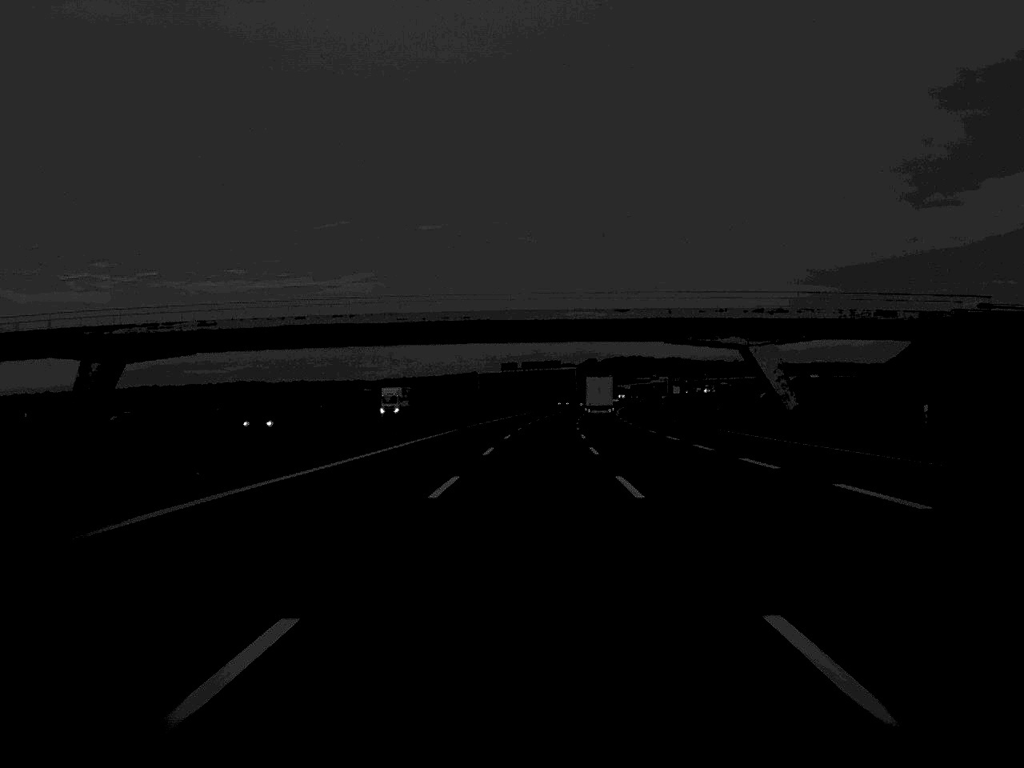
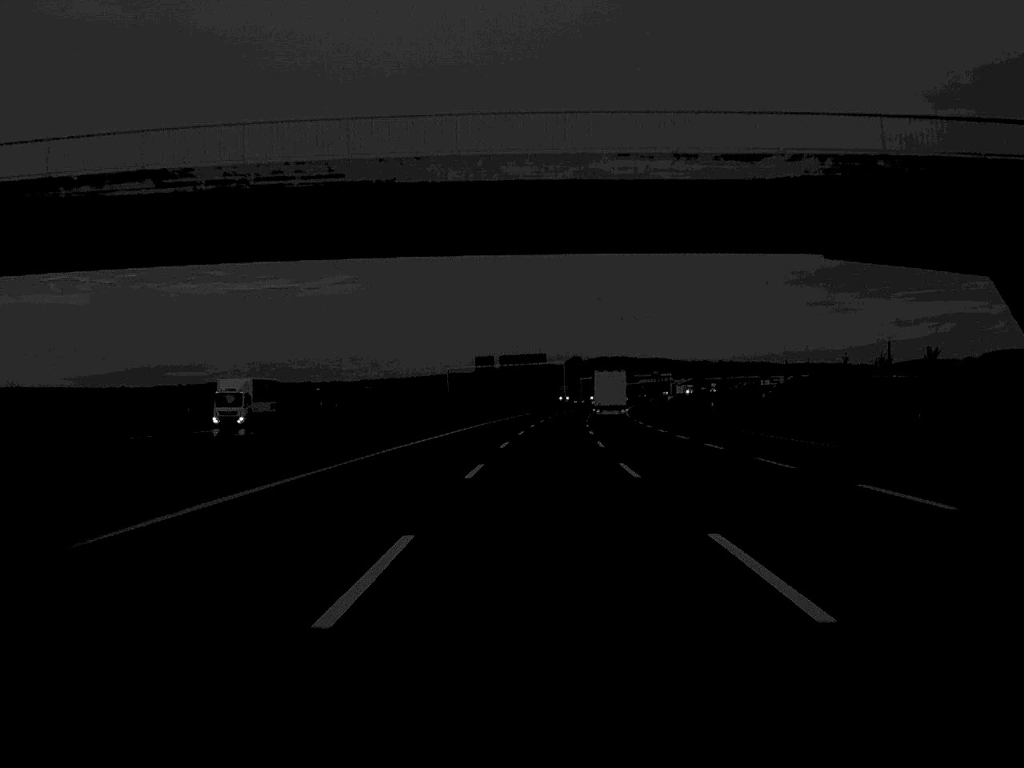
(+0.4, +48.2) m; +1°
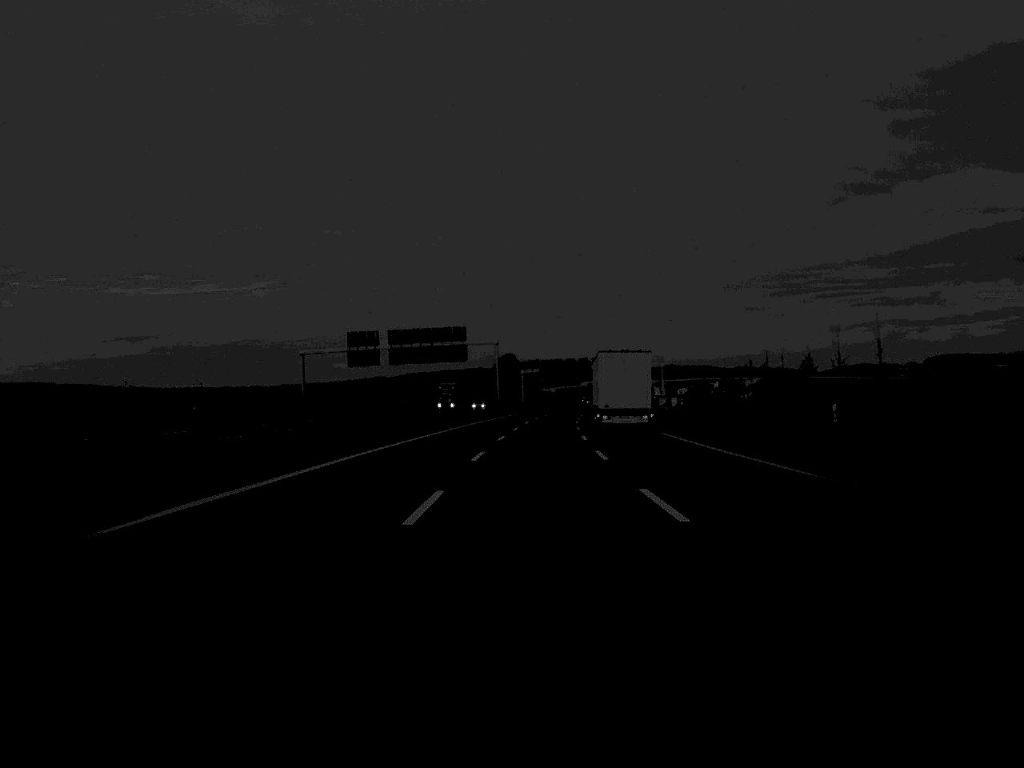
(+2.8, +99.7) m; +3°
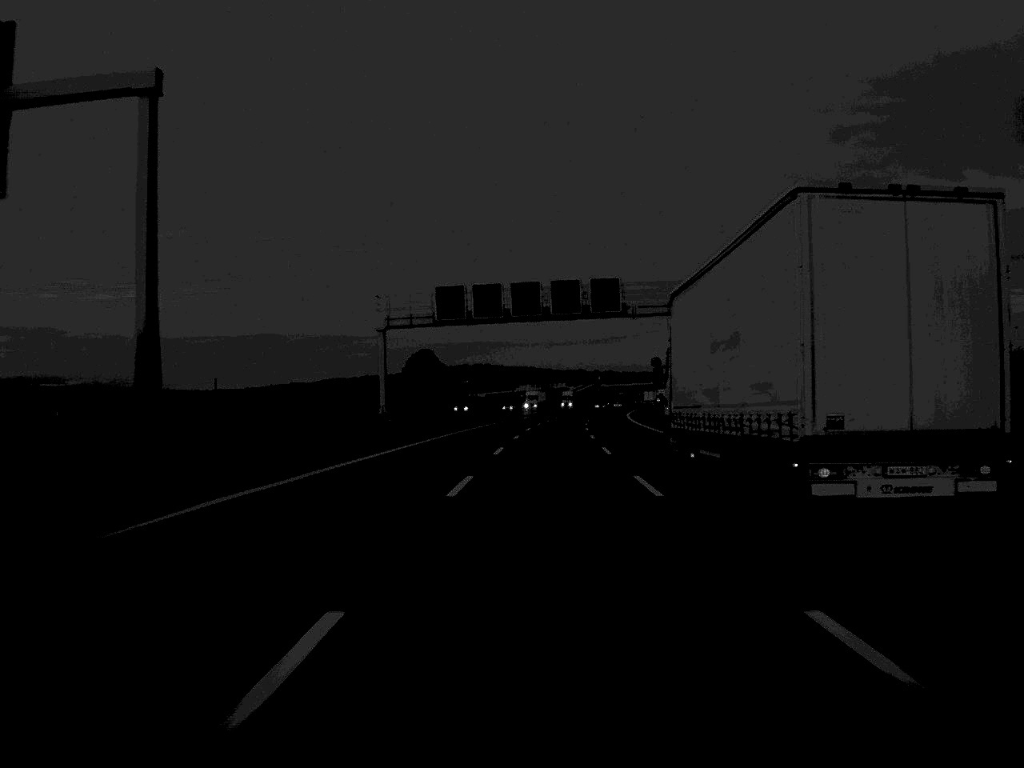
(+3.1, +119.8) m; +3°
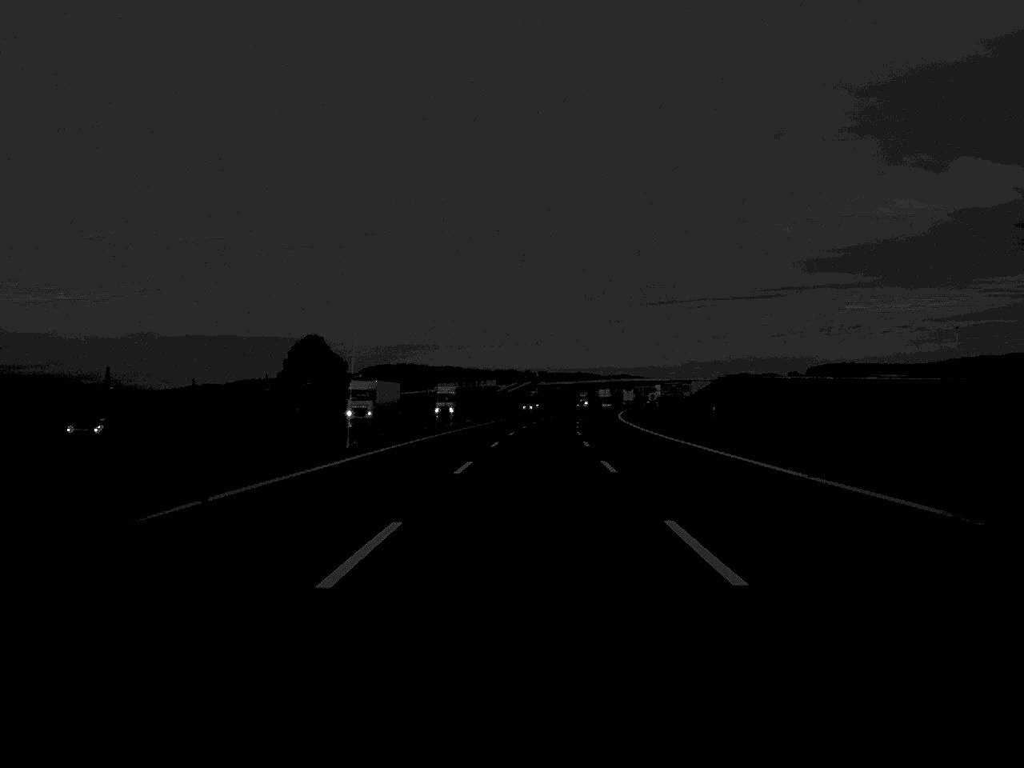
(+3.0, +99.7) m; +3°
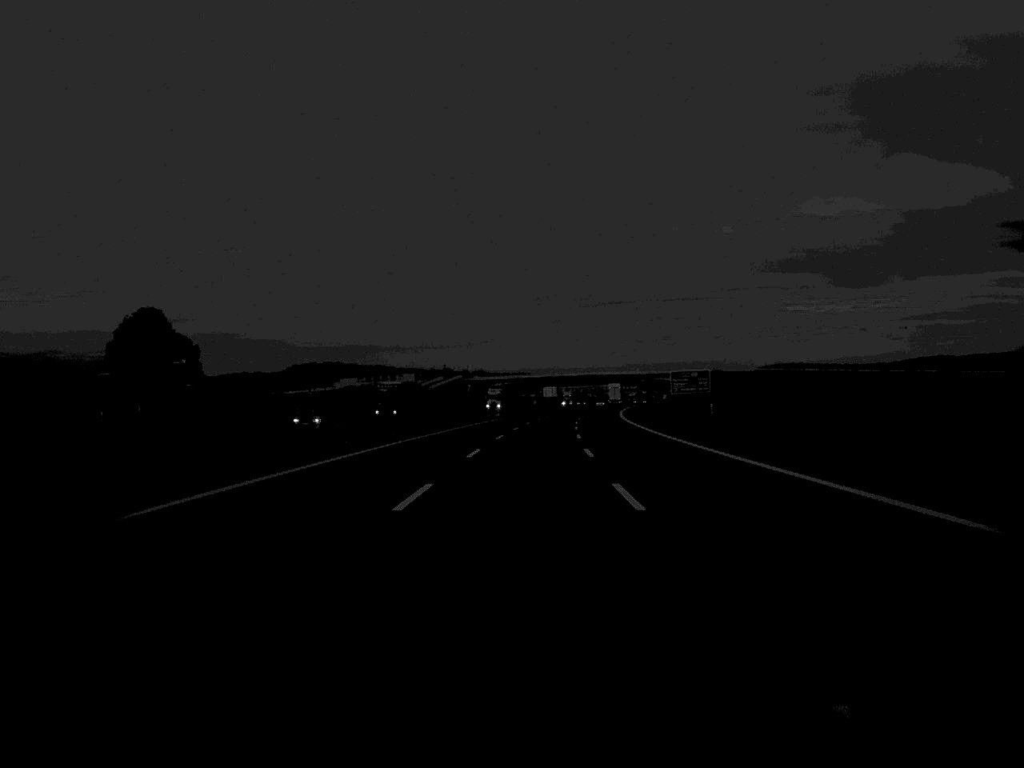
(+2.5, +99.7) m; +3°
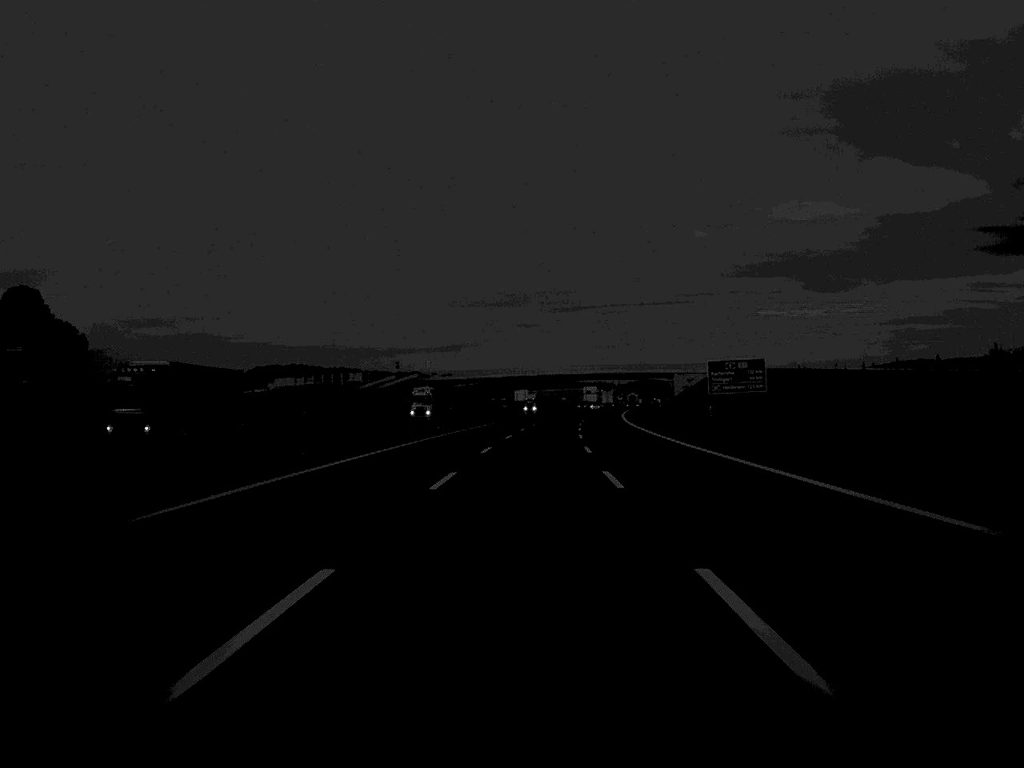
(+0.5, +48.2) m; +1°
